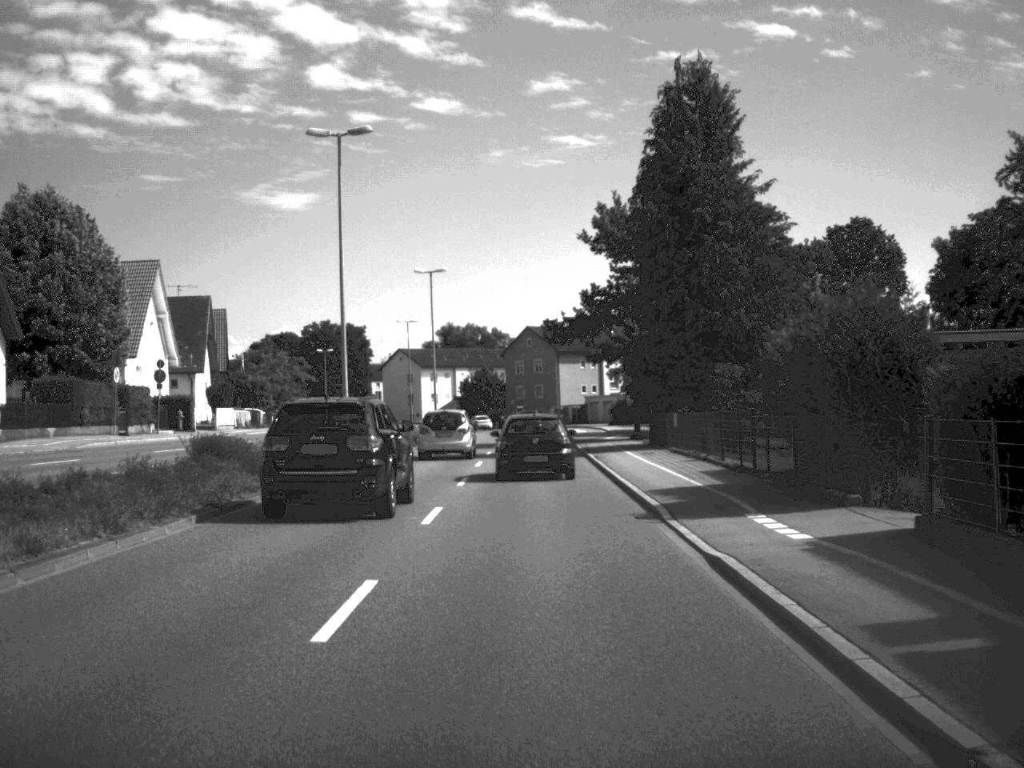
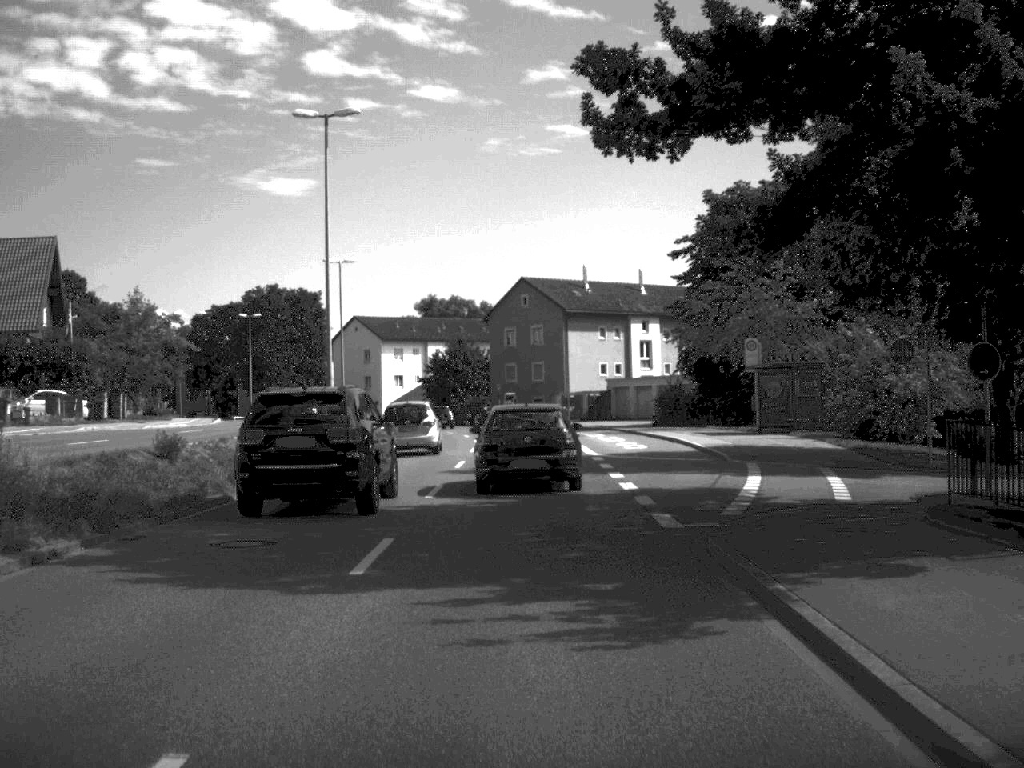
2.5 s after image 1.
(+0.1, +41.7) m; 0°
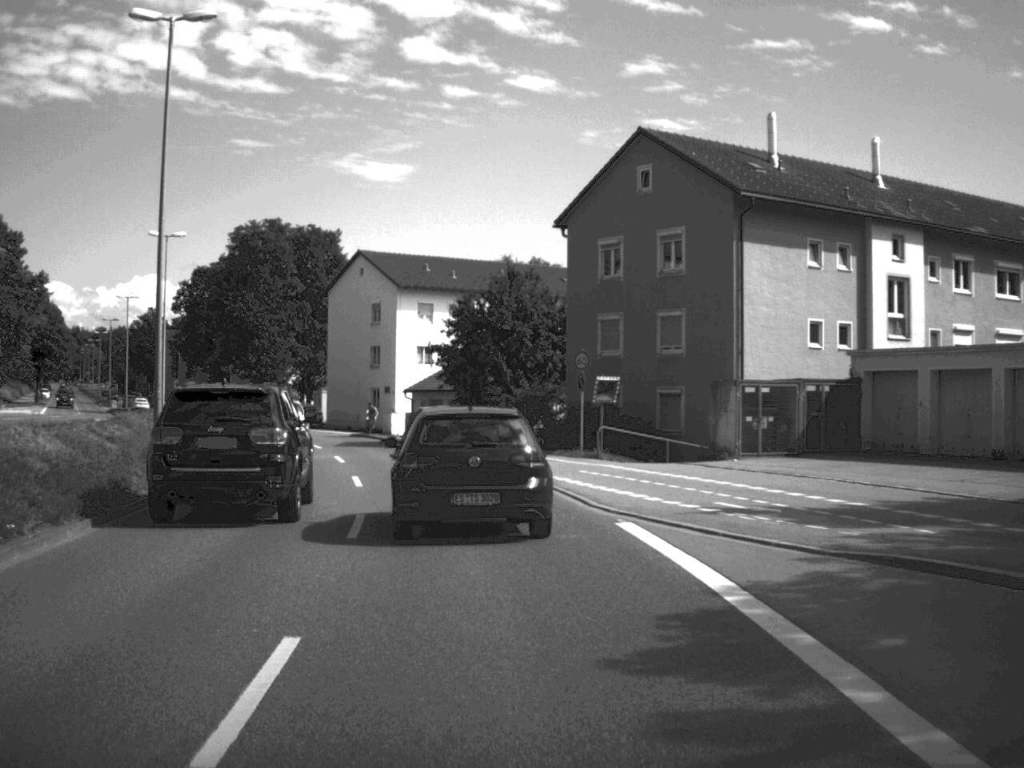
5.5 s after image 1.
(-0.8, +50.4) m; -4°
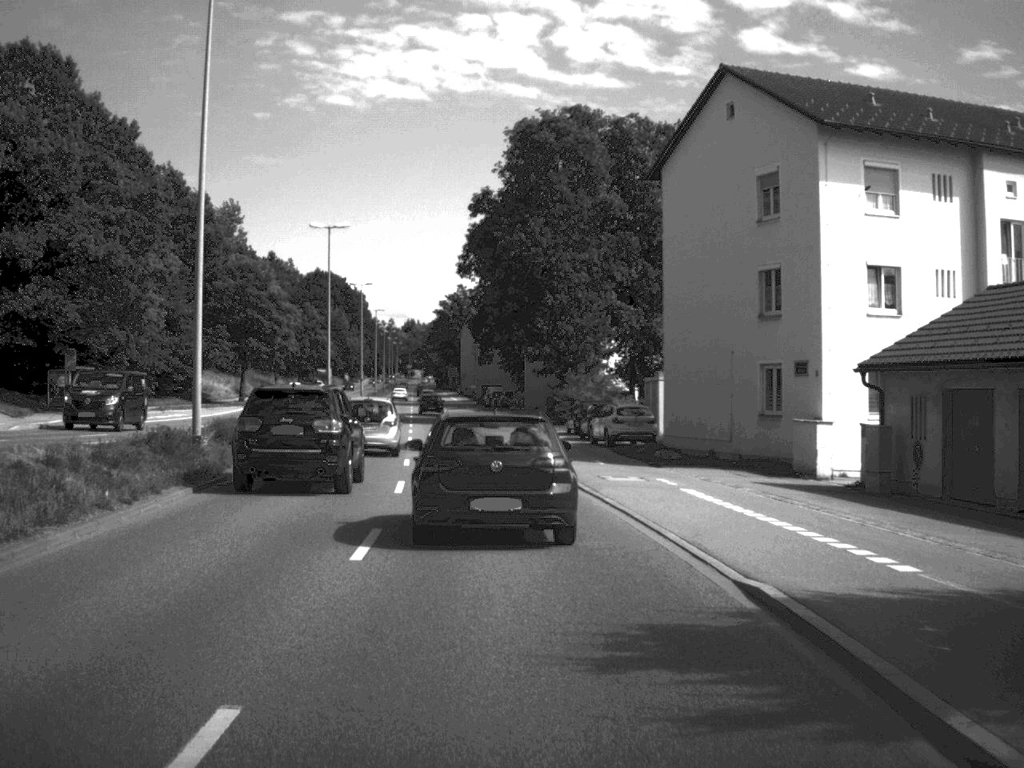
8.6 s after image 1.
(-6.4, +45.8) m; -16°
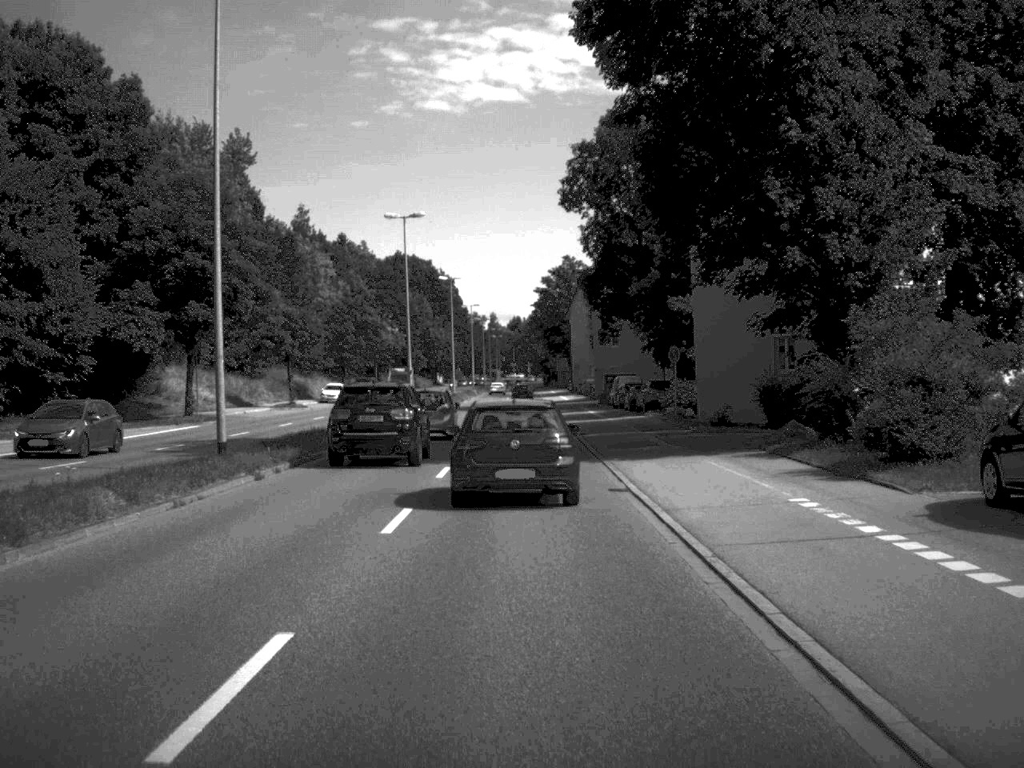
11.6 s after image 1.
(-2.3, +42.3) m; -5°
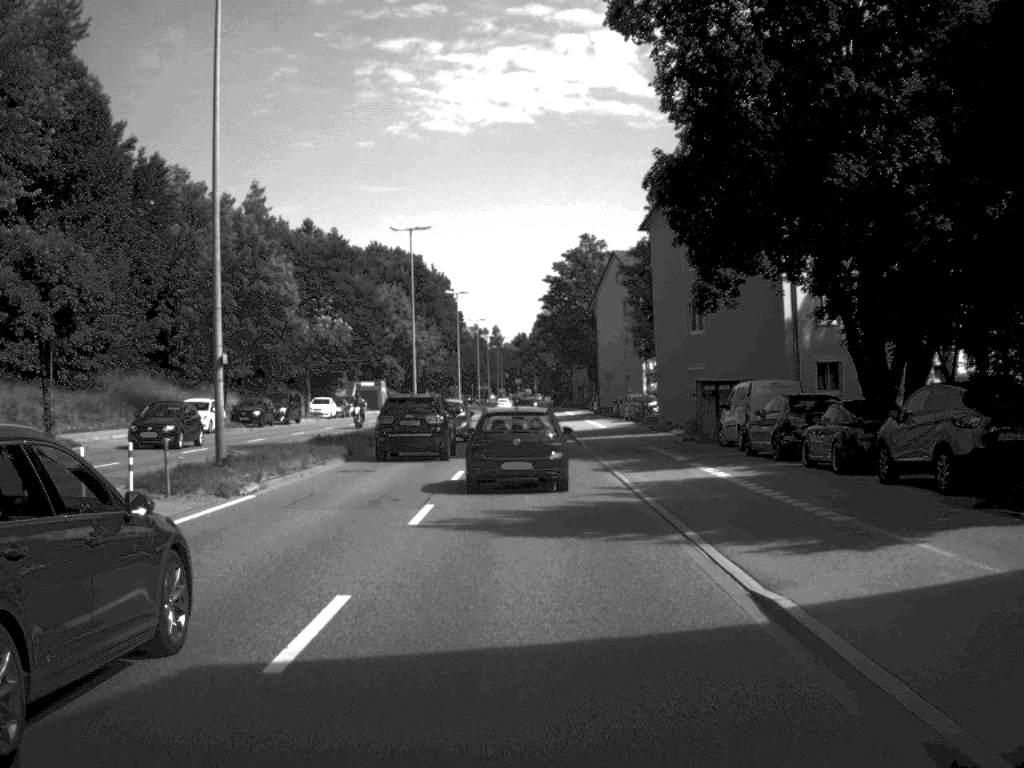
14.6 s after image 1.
(-0.2, +42.3) m; 0°
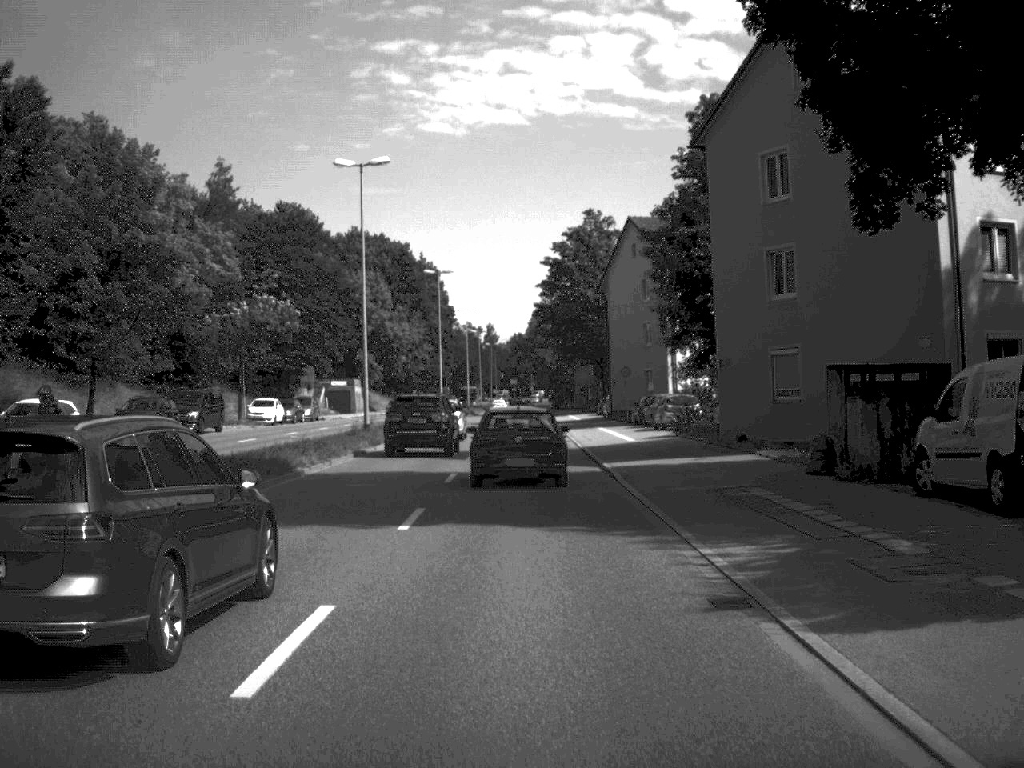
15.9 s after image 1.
(0.0, +18.5) m; 0°
